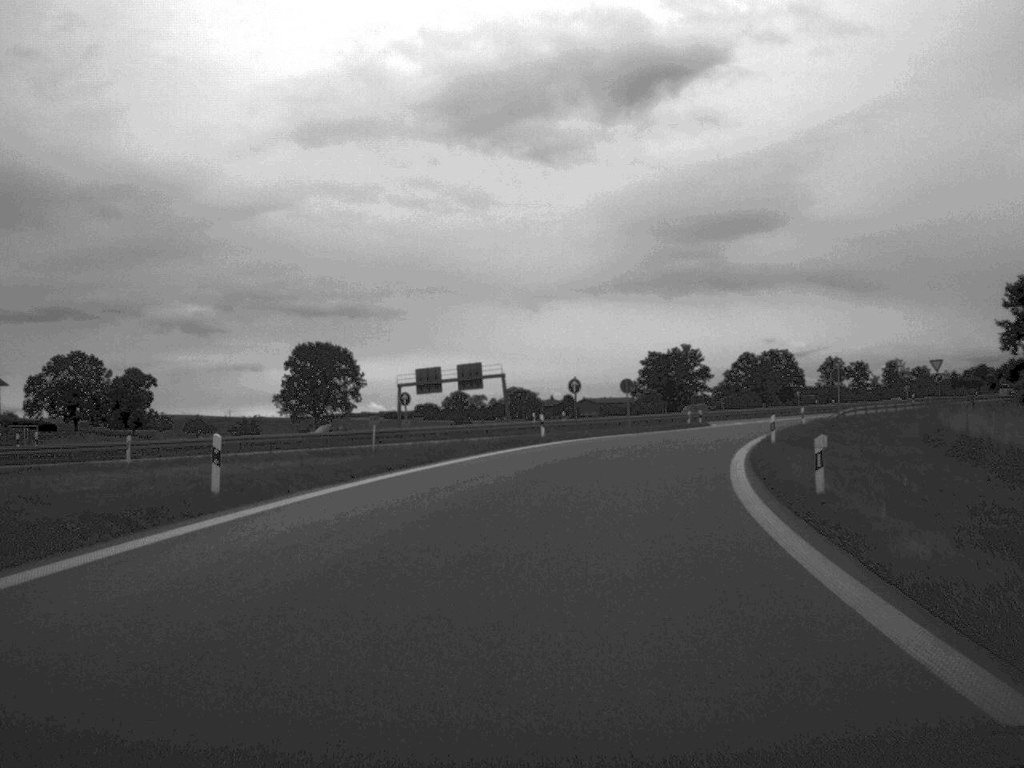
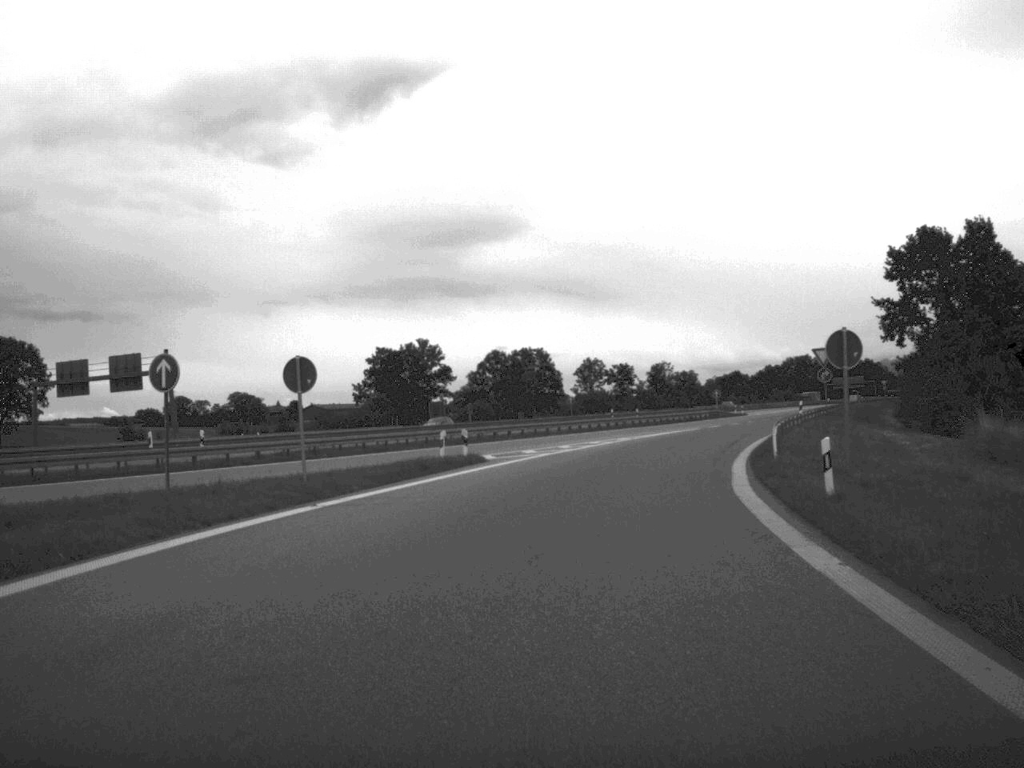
(+3.9, +38.3) m; +12°
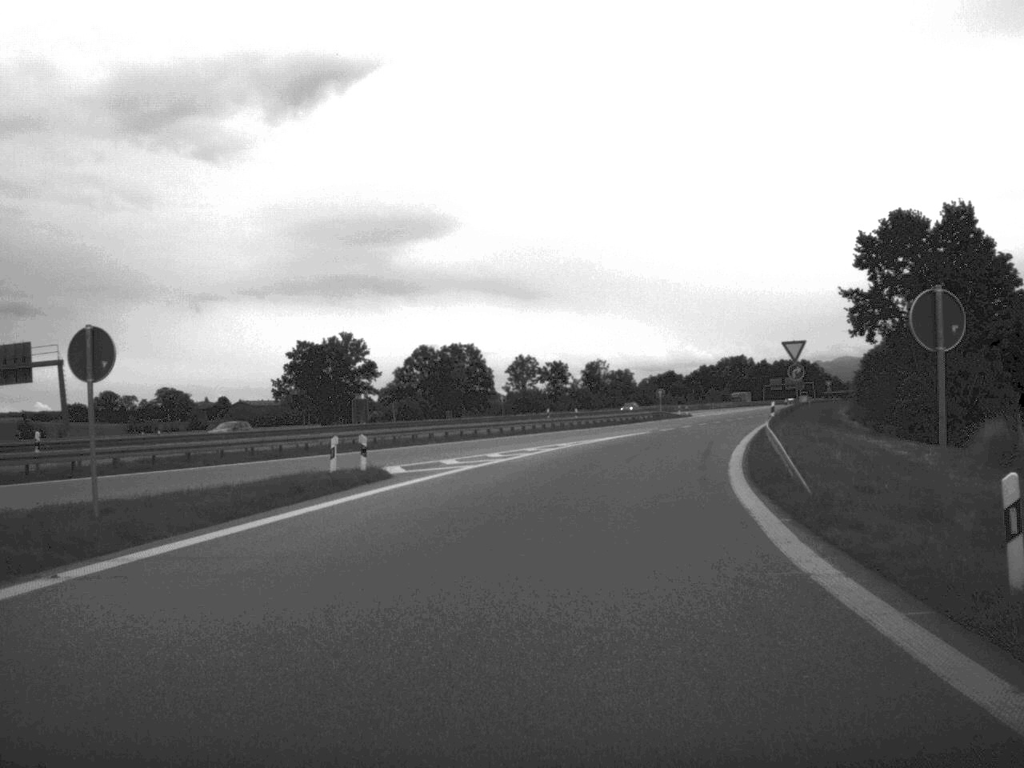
(+0.2, +9.2) m; +3°
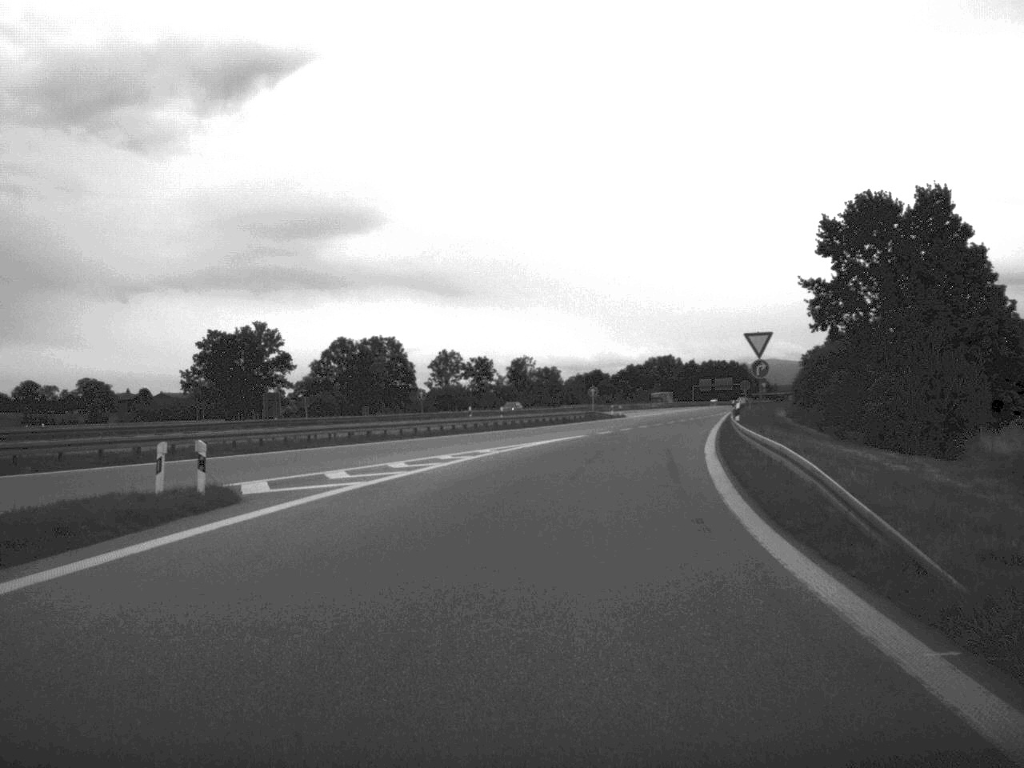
(+0.2, +8.6) m; +3°
